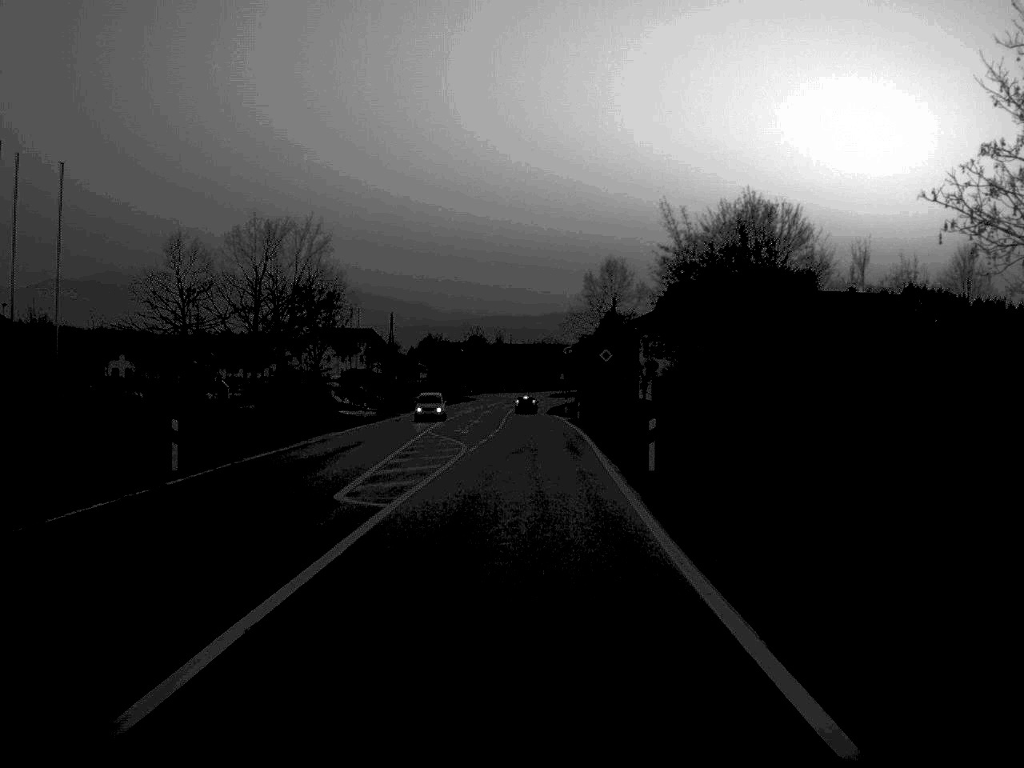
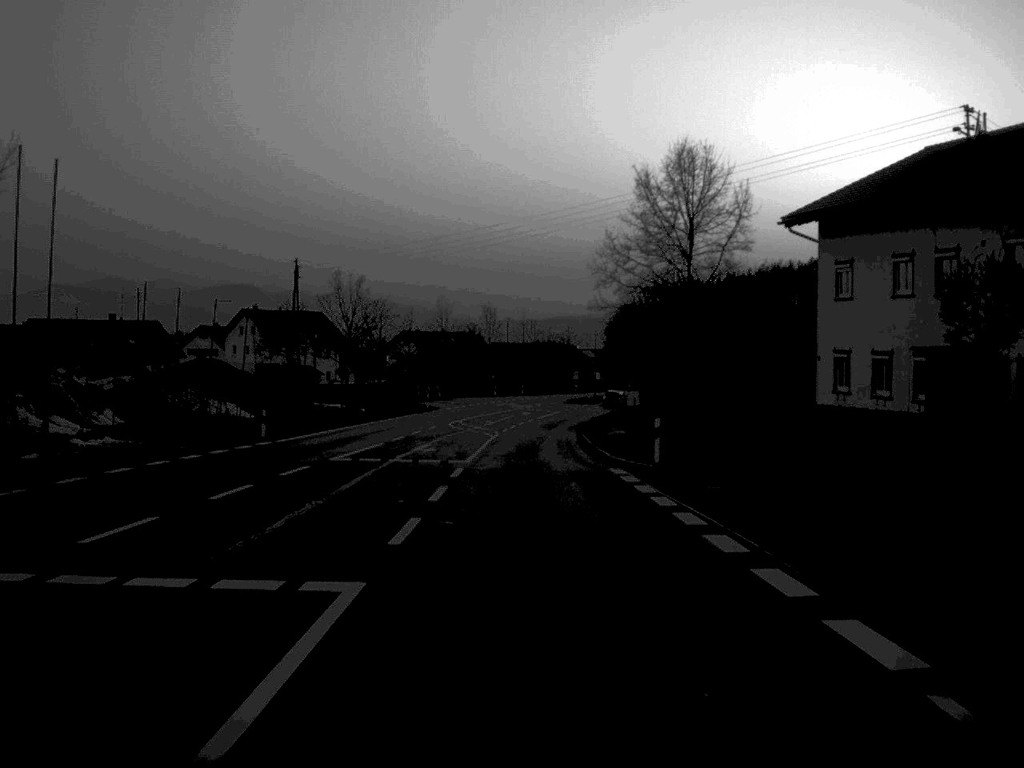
(+0.2, +68.0) m; 0°
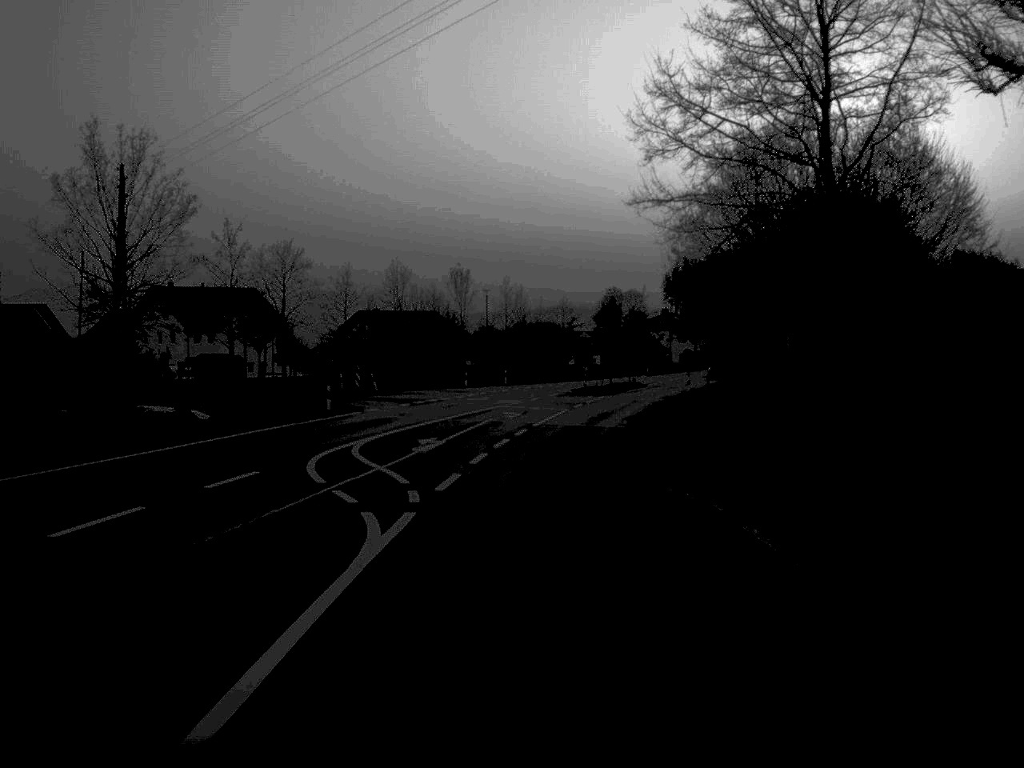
(+0.1, +38.9) m; +1°
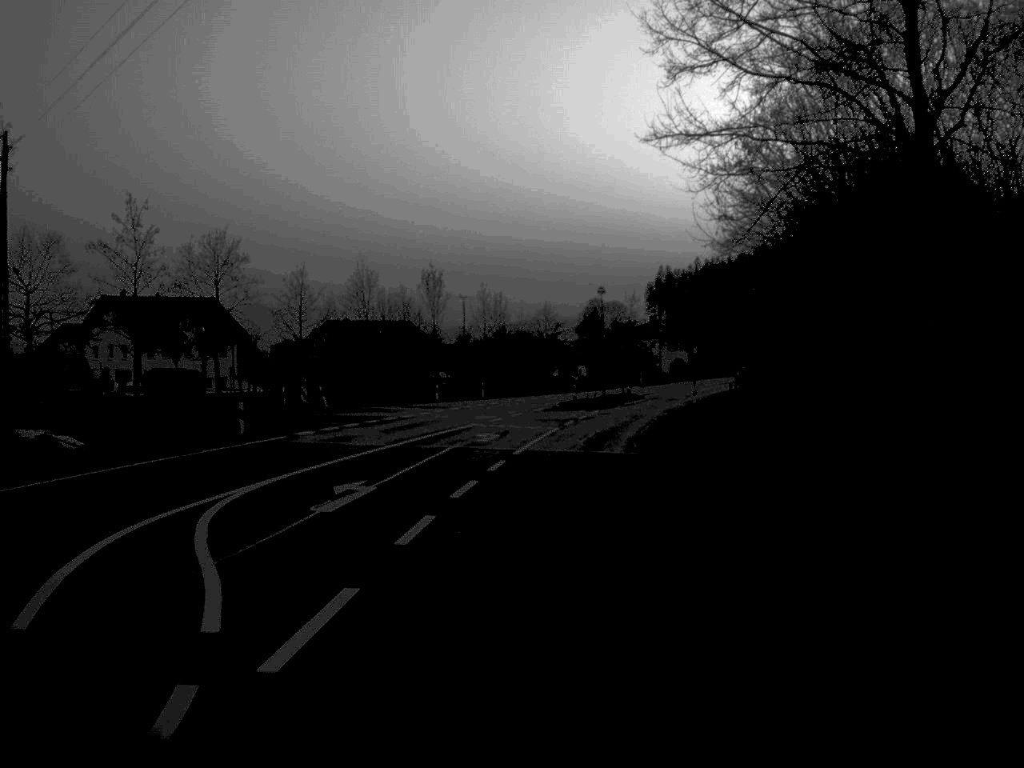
(+0.1, +11.4) m; +1°
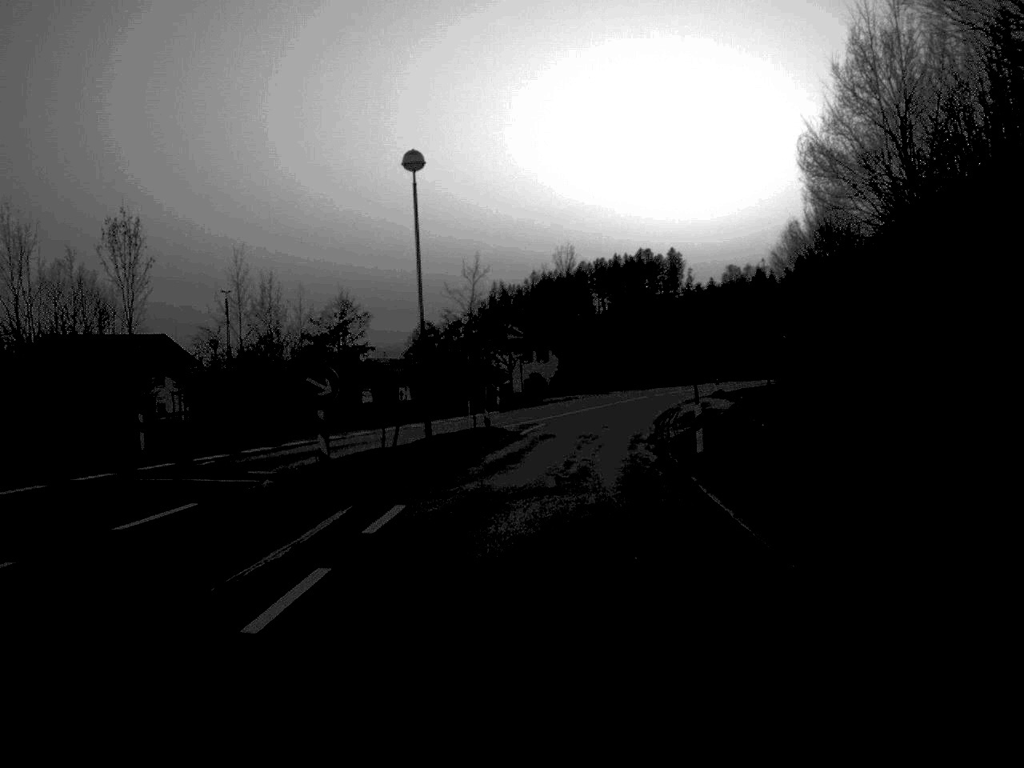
(+3.0, +47.2) m; +8°
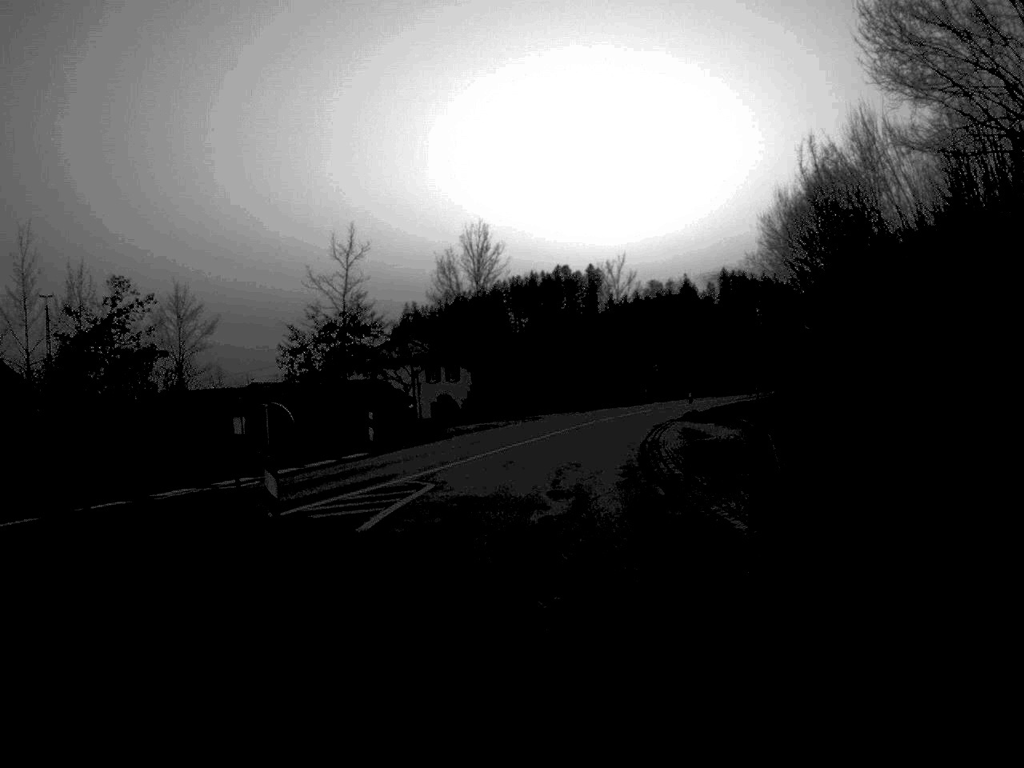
(+0.8, +22.9) m; +4°
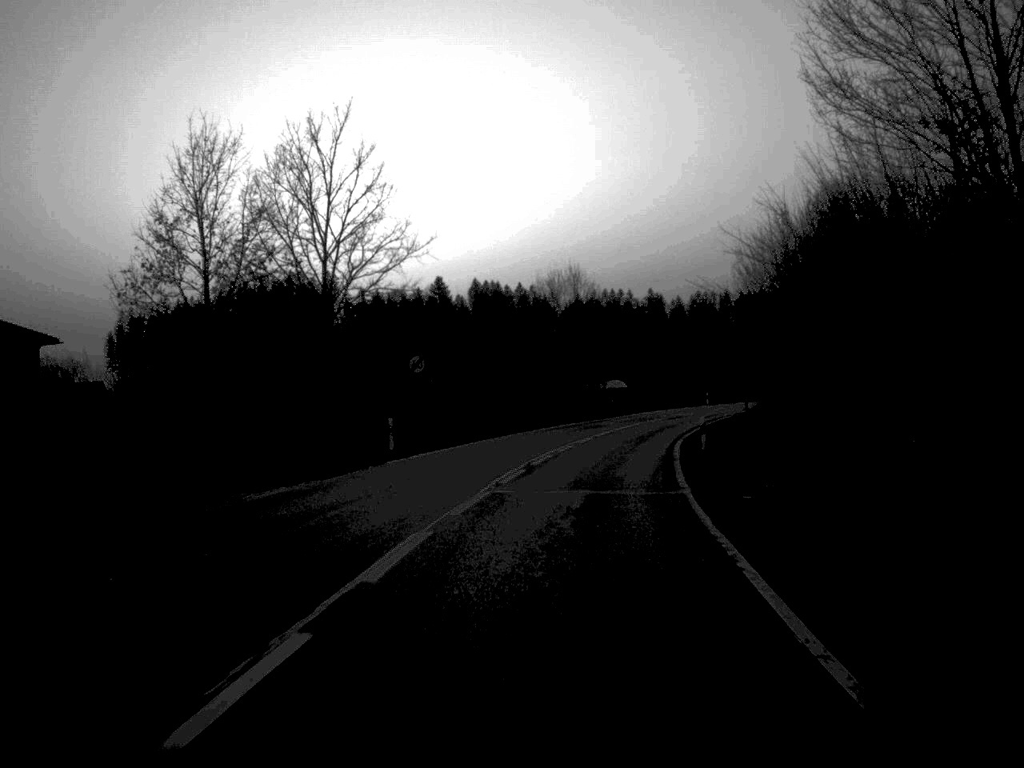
(+5.3, +59.2) m; +12°
